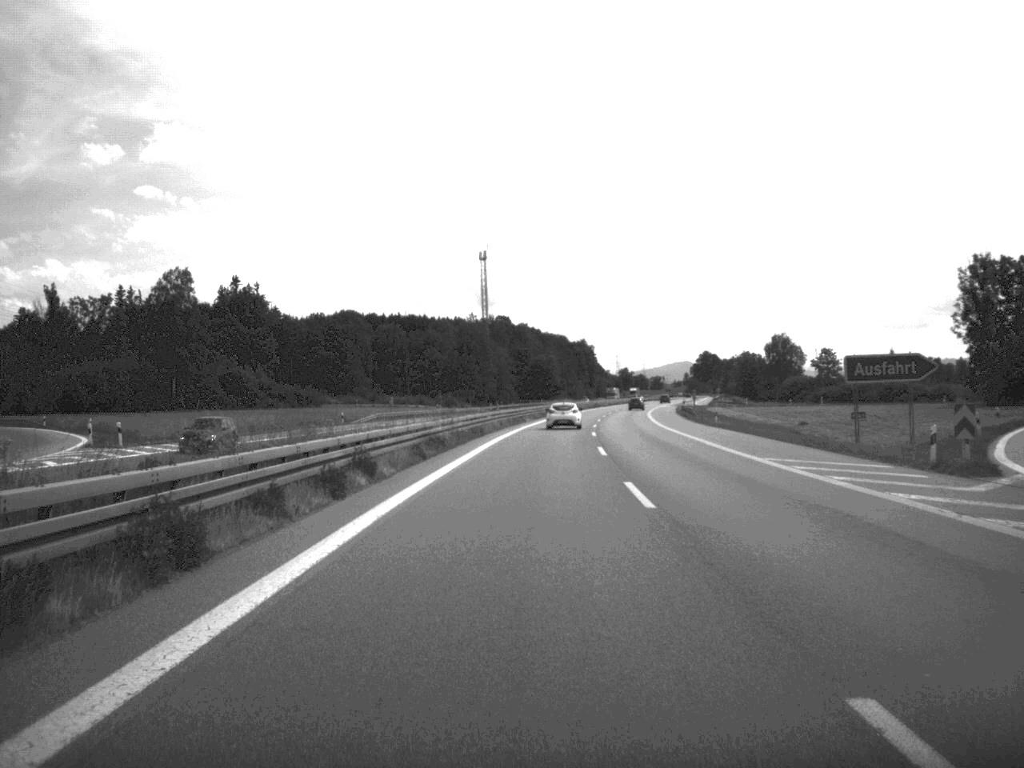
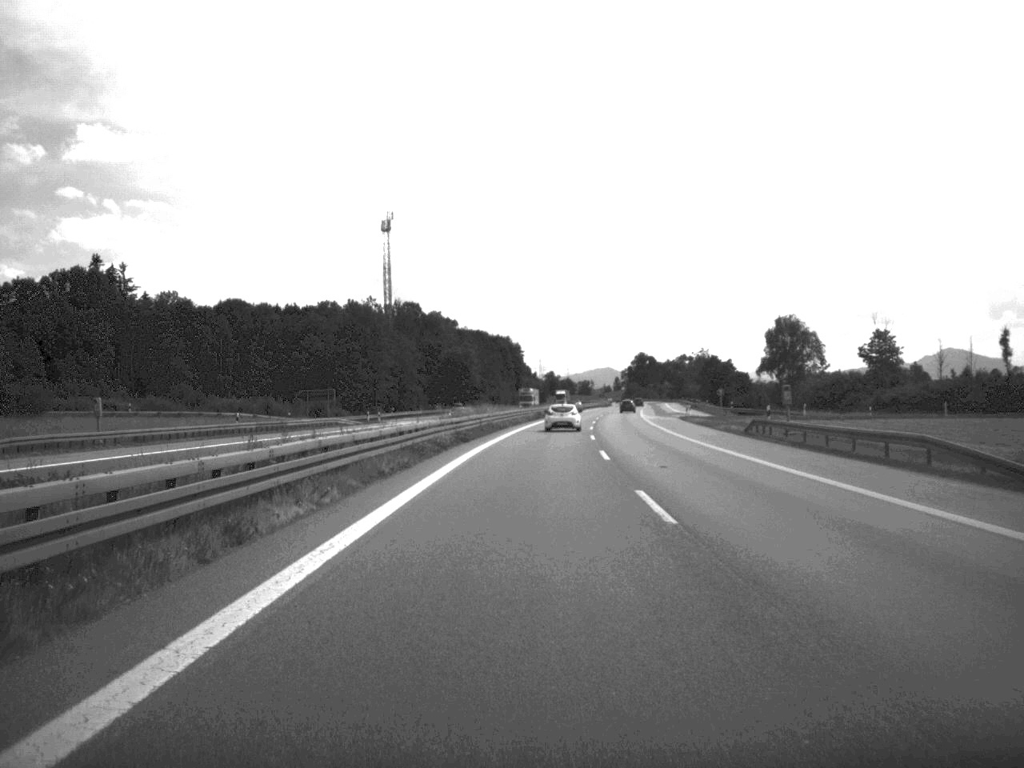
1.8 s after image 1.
(+2.3, +72.9) m; +3°
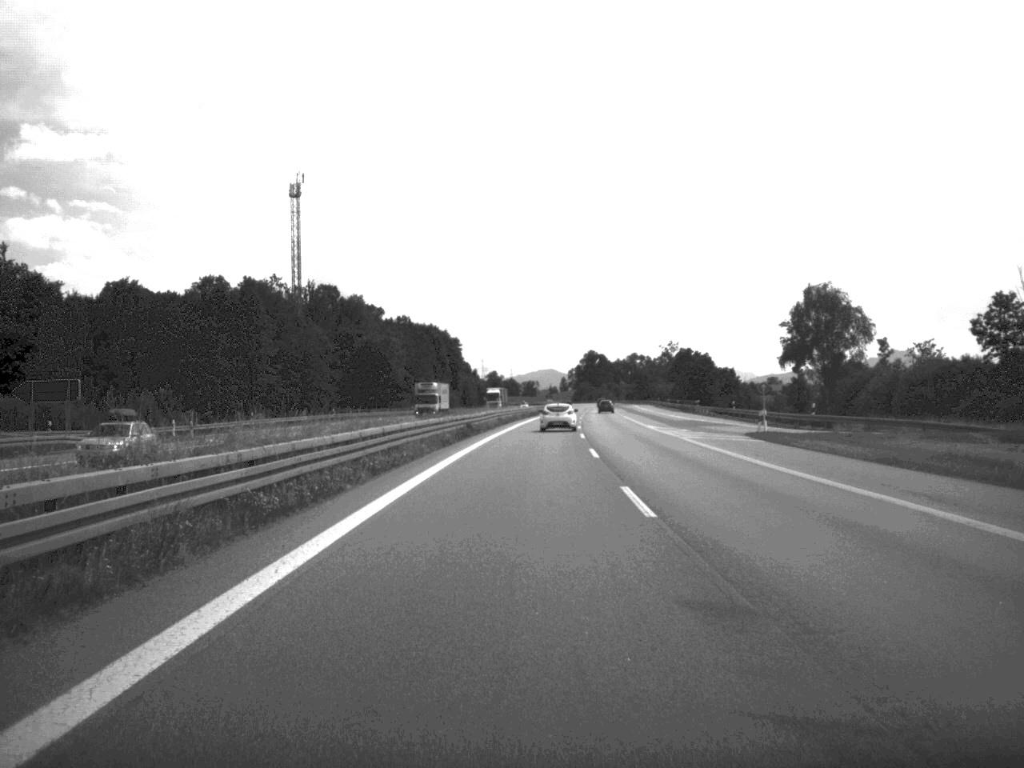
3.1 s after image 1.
(+1.2, +52.4) m; +3°
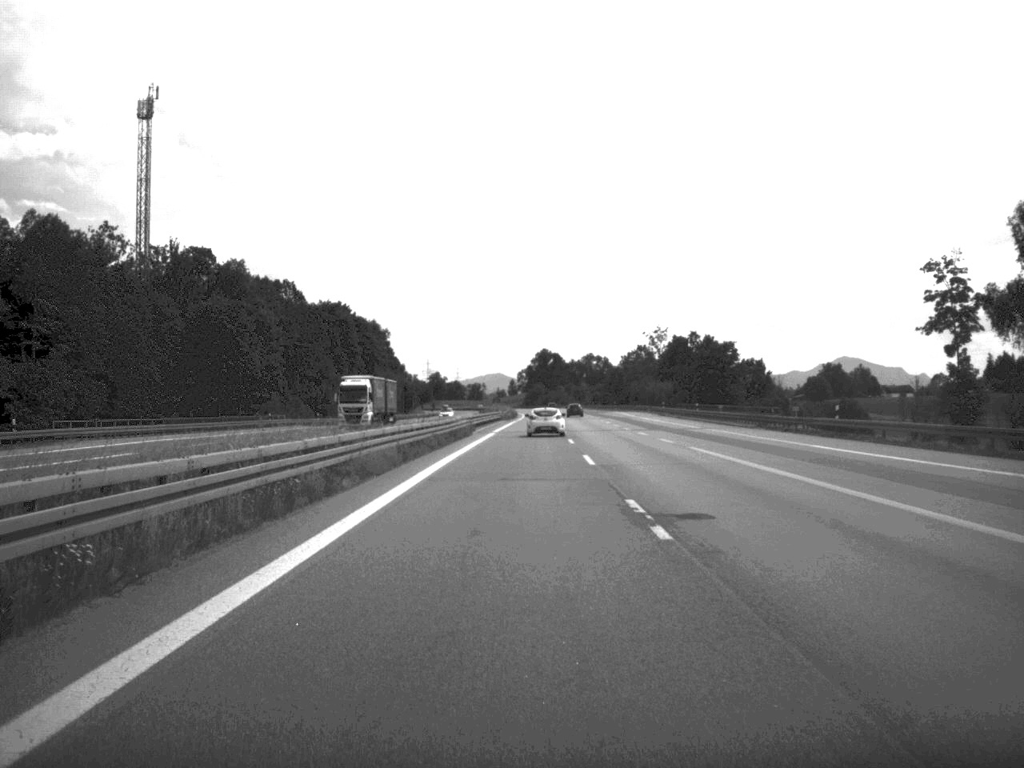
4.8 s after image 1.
(+1.5, +73.2) m; +2°
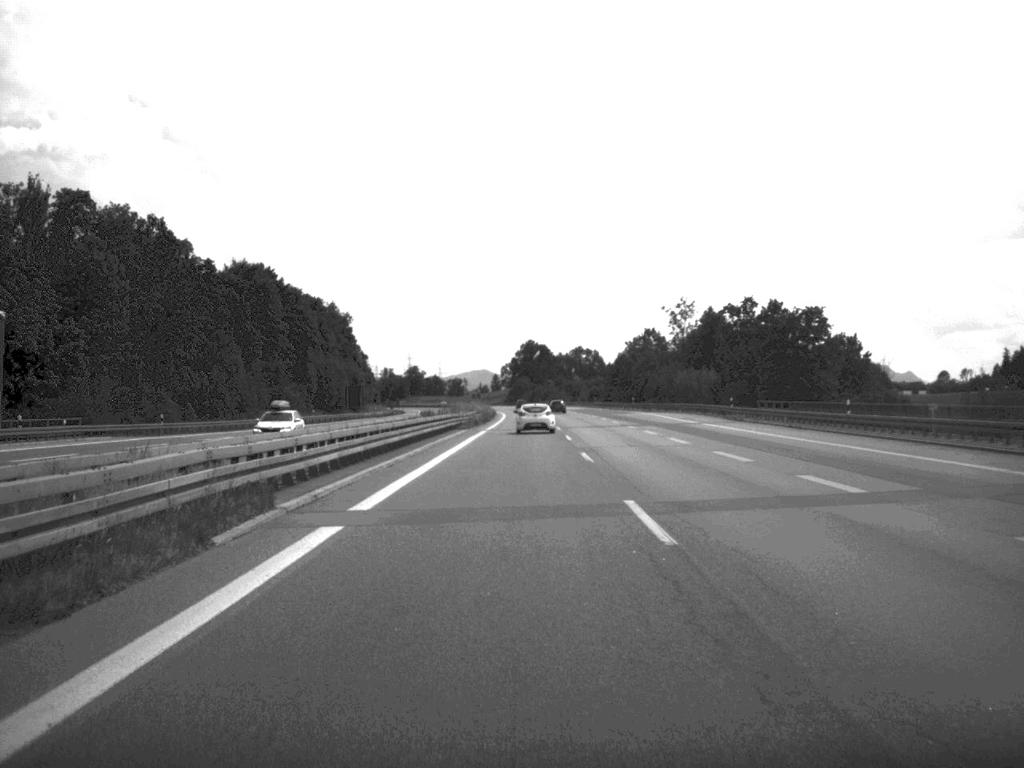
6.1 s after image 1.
(+0.4, +54.0) m; +1°
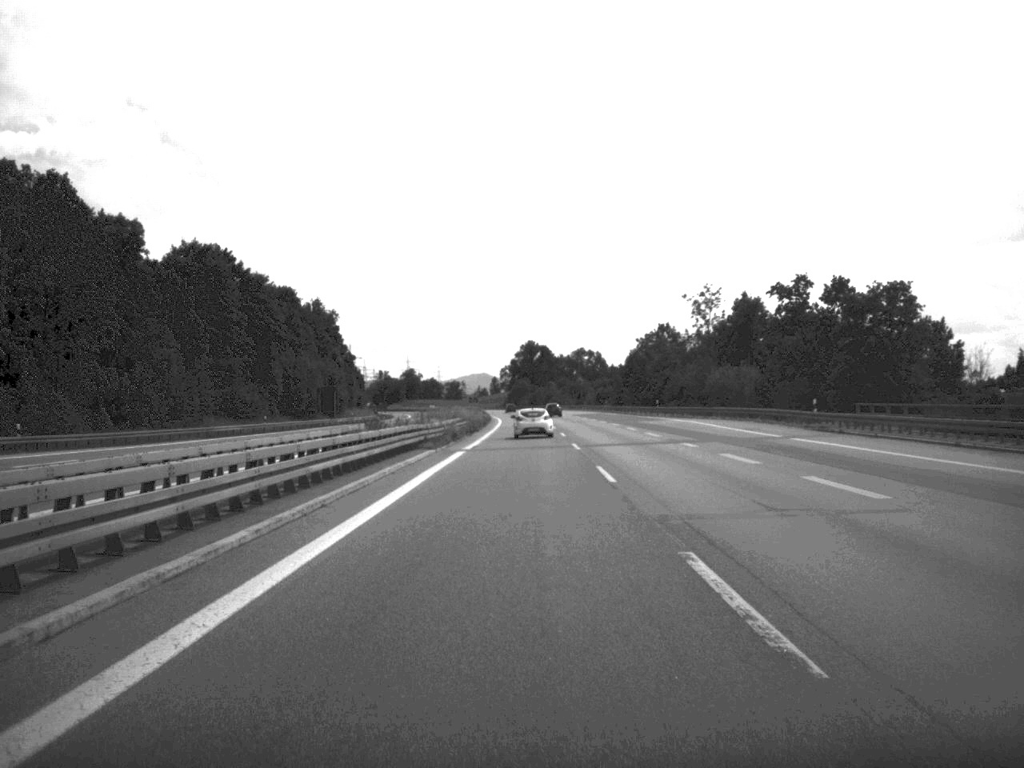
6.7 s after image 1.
(0.0, +24.1) m; 0°
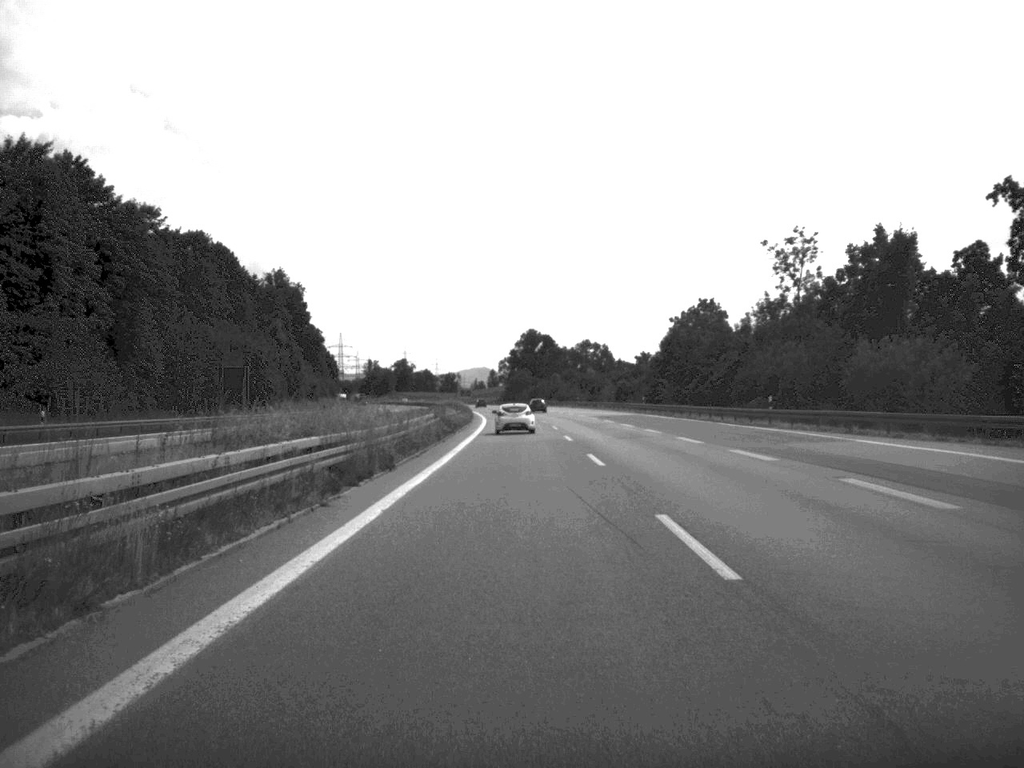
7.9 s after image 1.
(+0.1, +49.3) m; 0°
